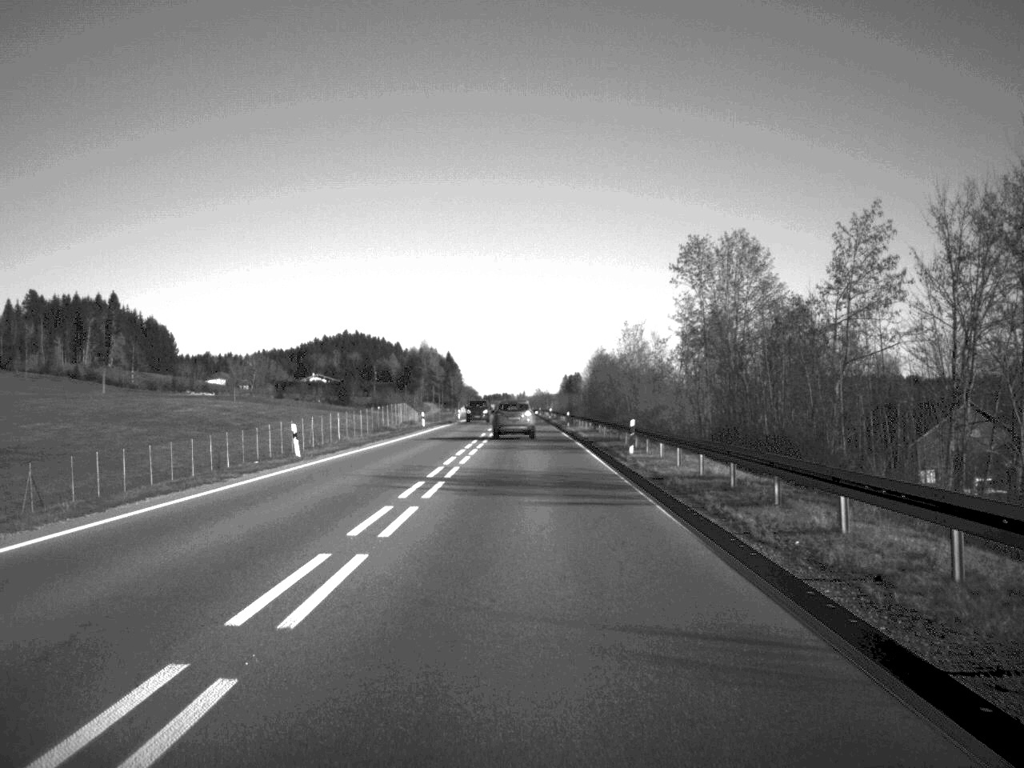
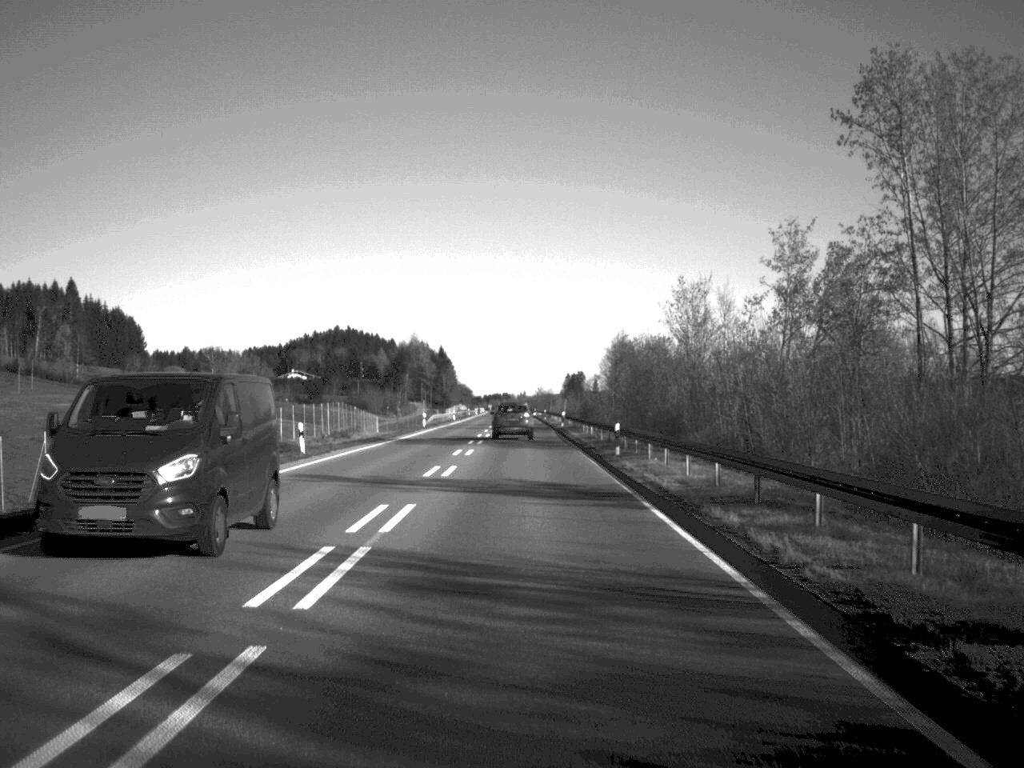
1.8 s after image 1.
(0.0, +46.8) m; 0°
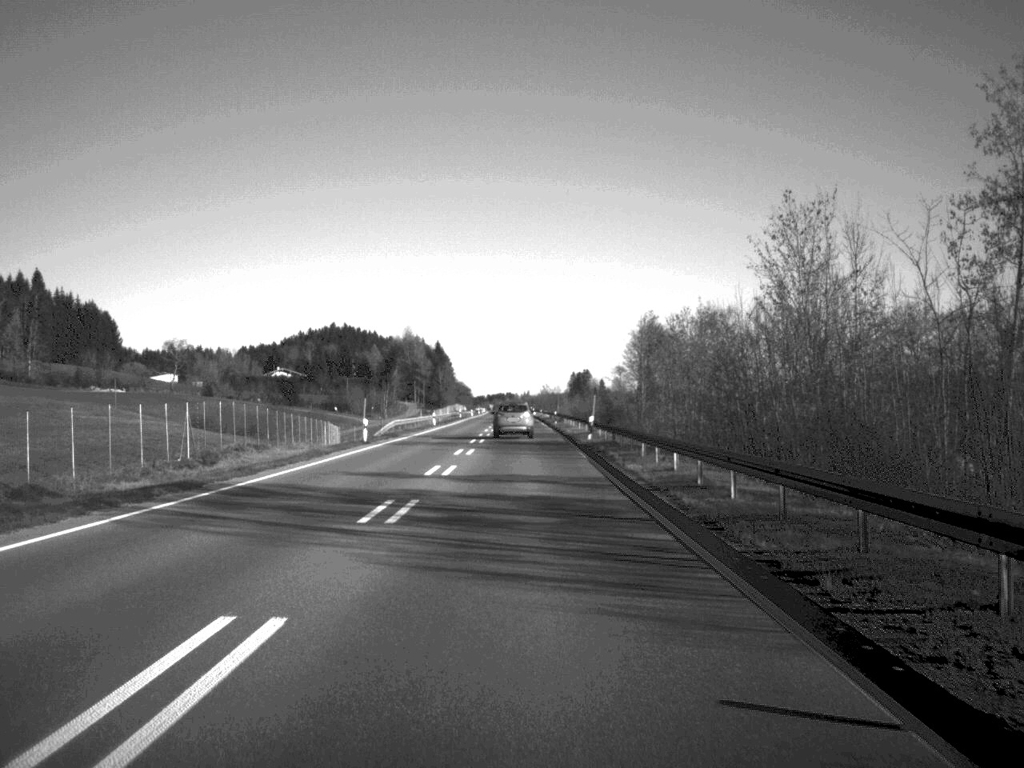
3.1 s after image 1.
(-0.1, +34.5) m; 0°
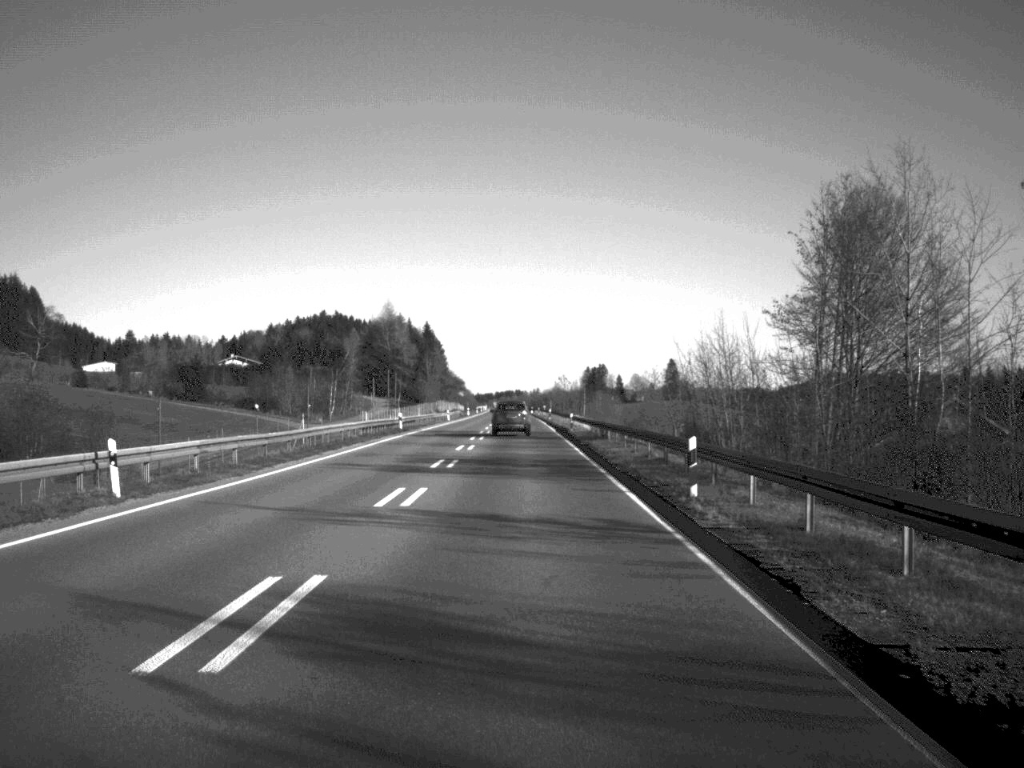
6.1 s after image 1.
(-0.3, +81.3) m; 0°
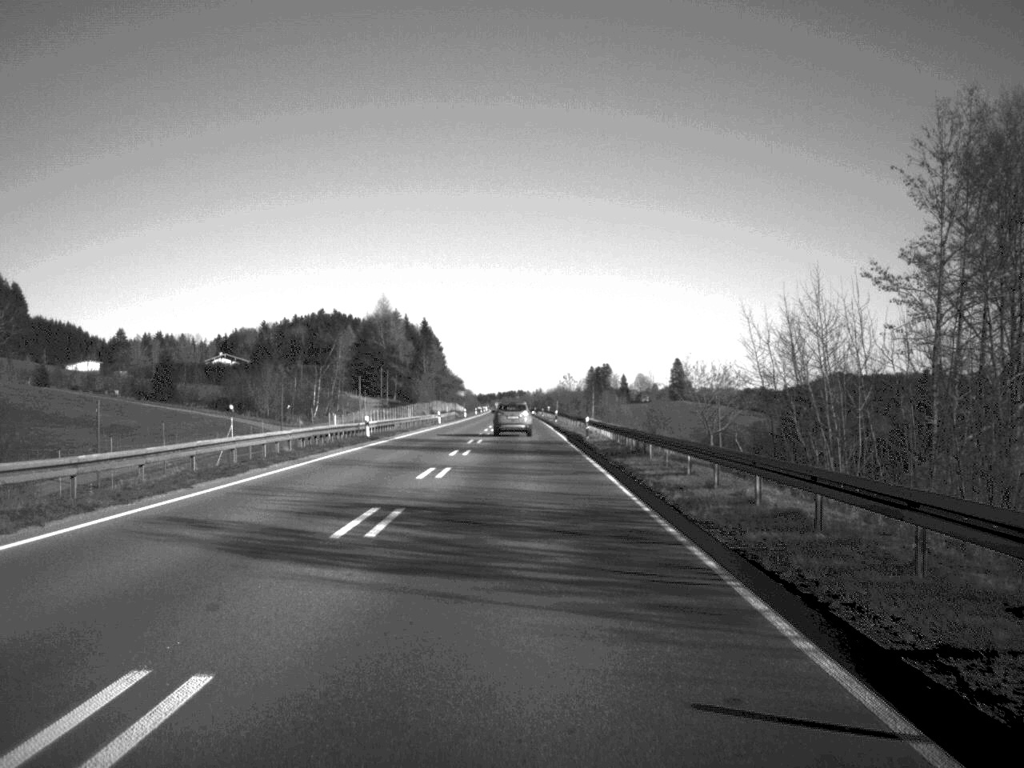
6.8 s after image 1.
(0.0, +16.3) m; 0°
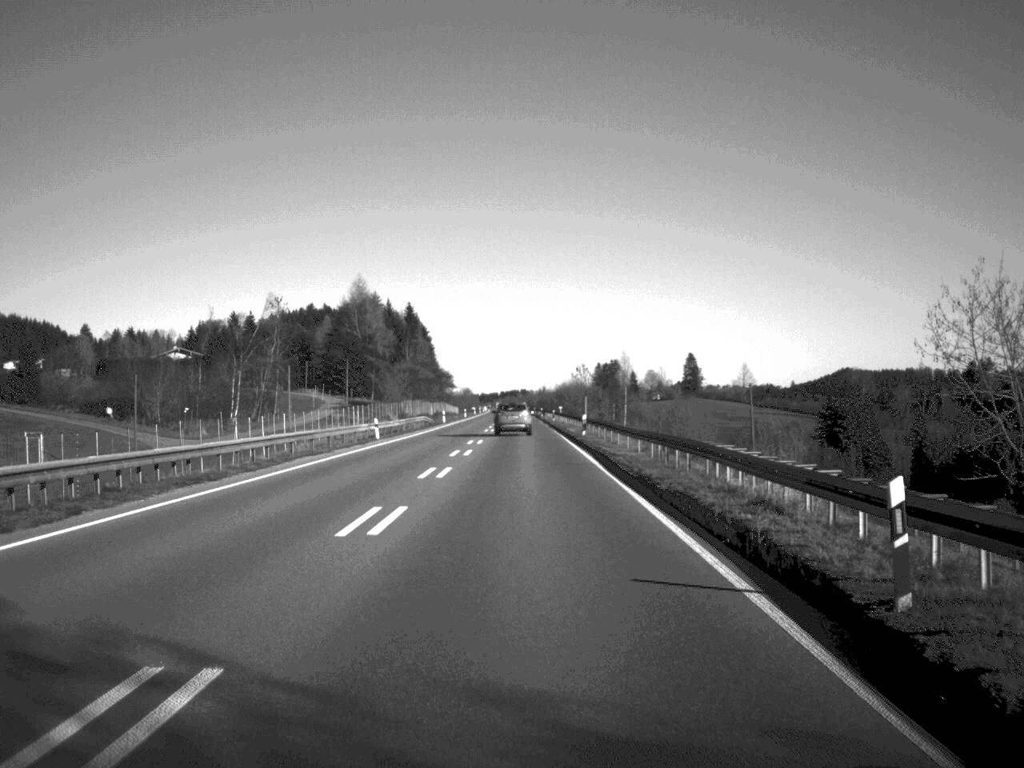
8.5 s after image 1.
(-0.1, +47.4) m; 0°
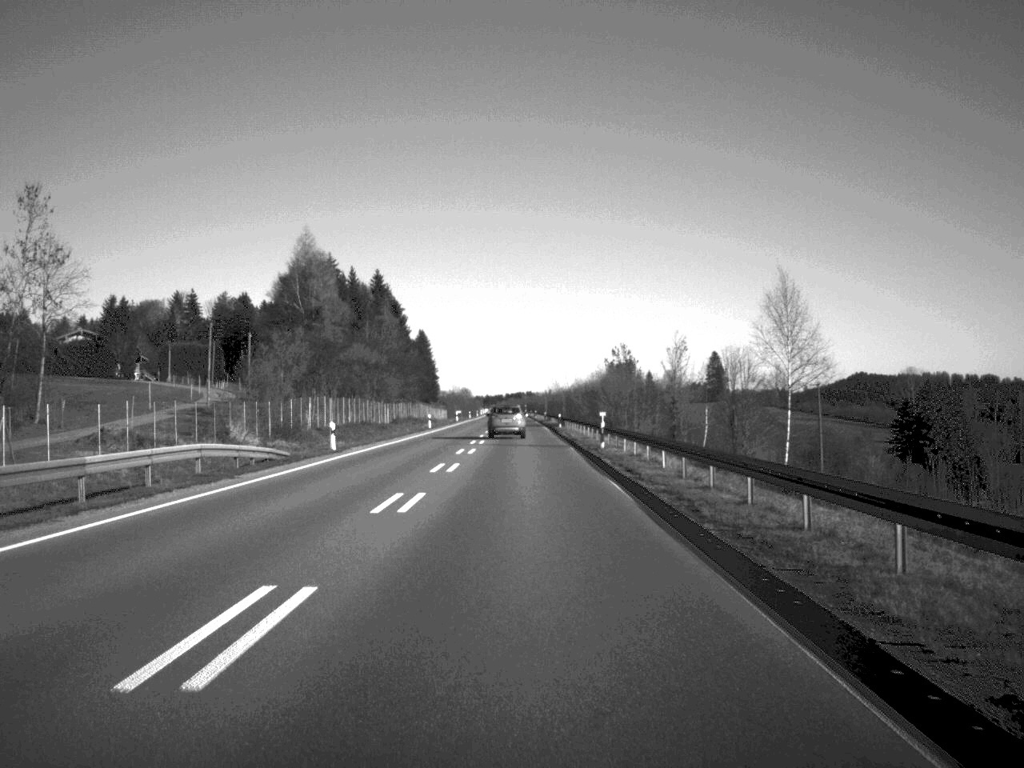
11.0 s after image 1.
(-0.2, +67.9) m; 0°
